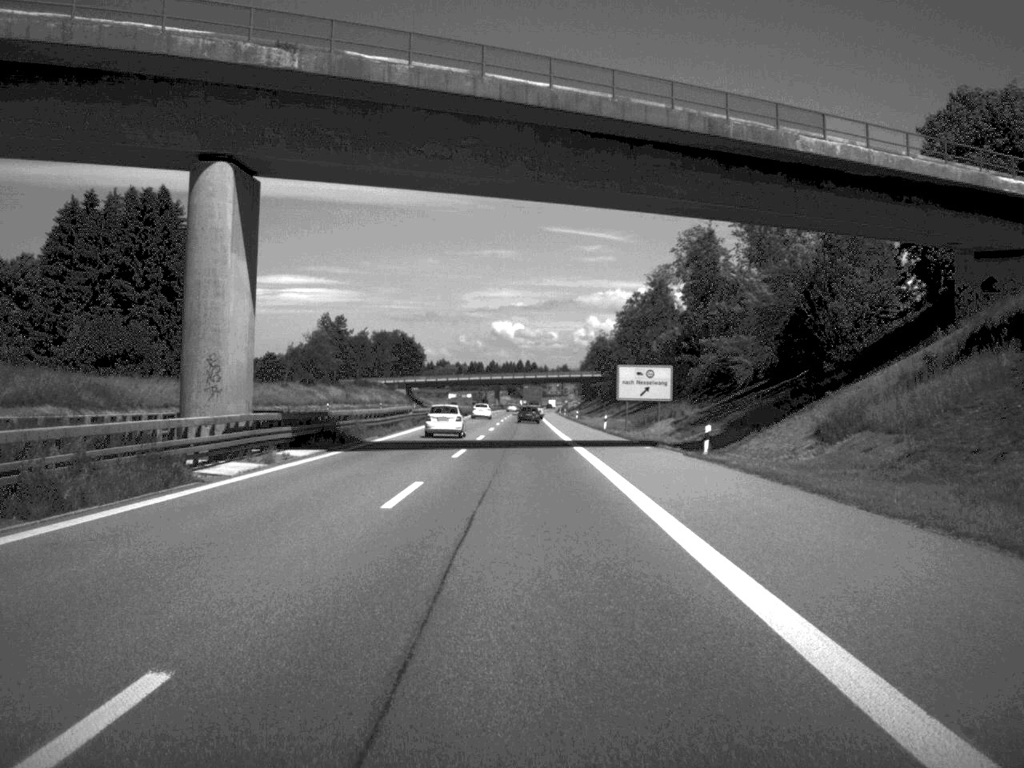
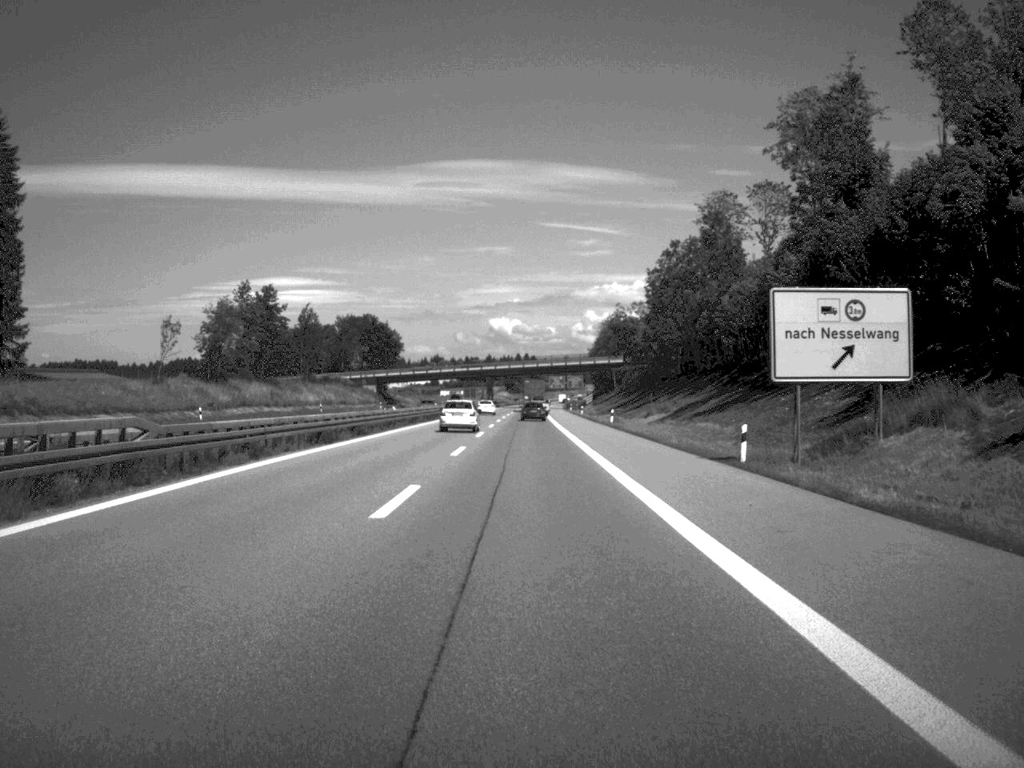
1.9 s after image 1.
(-0.1, +55.6) m; 0°
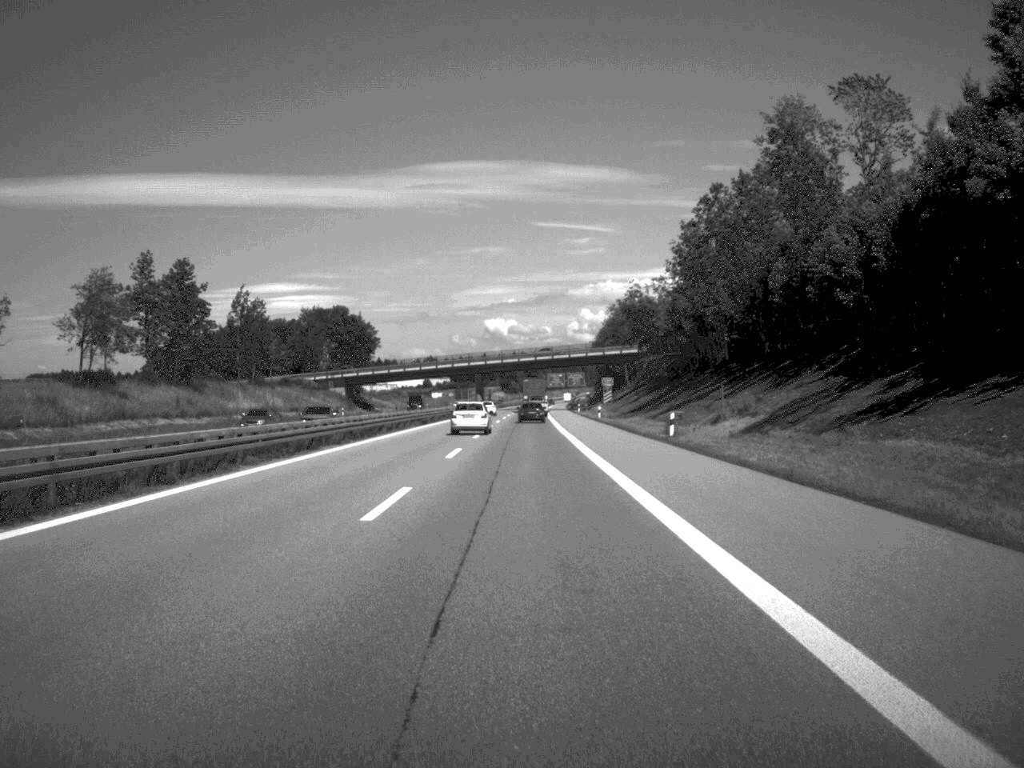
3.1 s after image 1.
(0.0, +35.5) m; 0°
